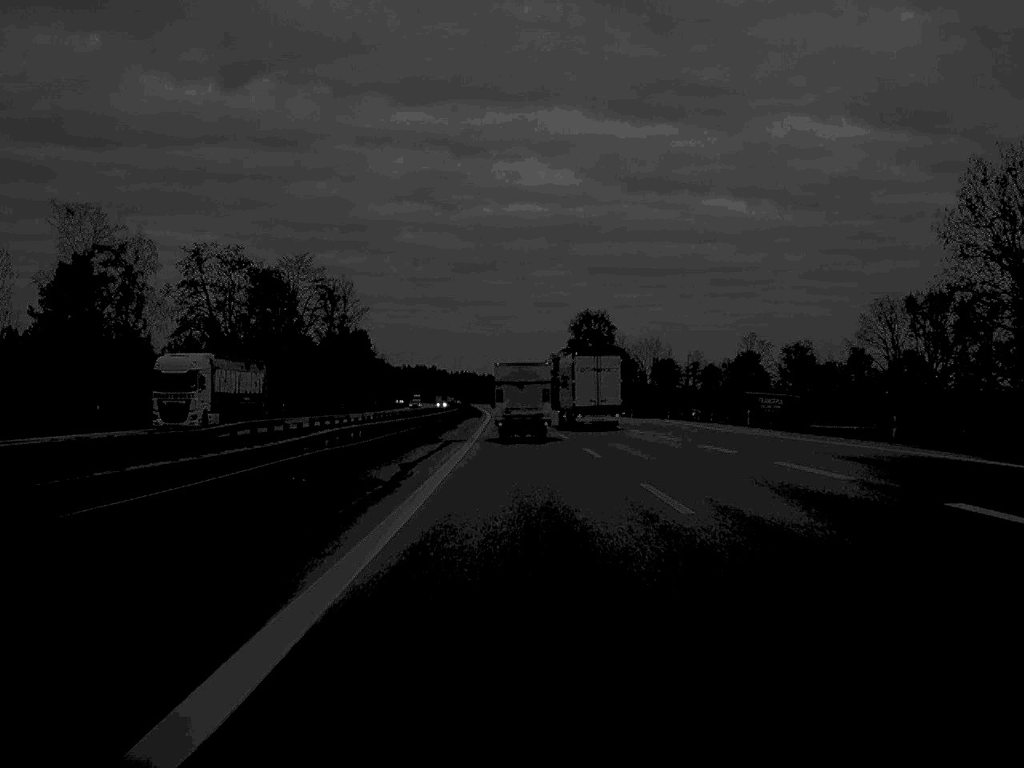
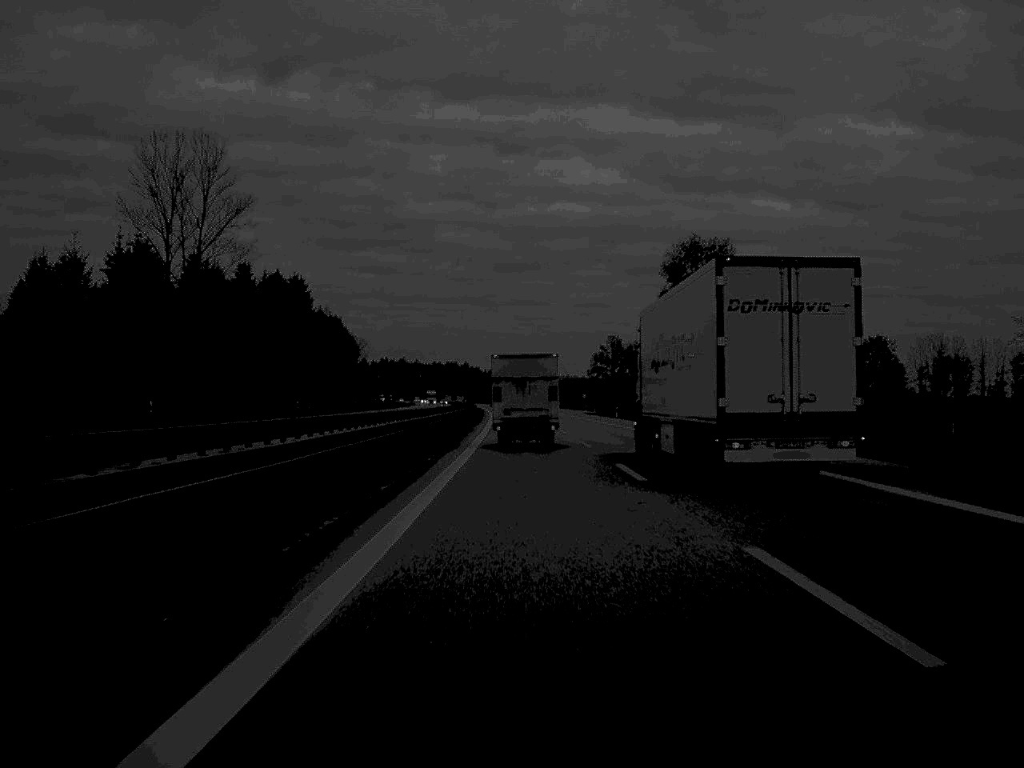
(-2.3, +134.2) m; -2°
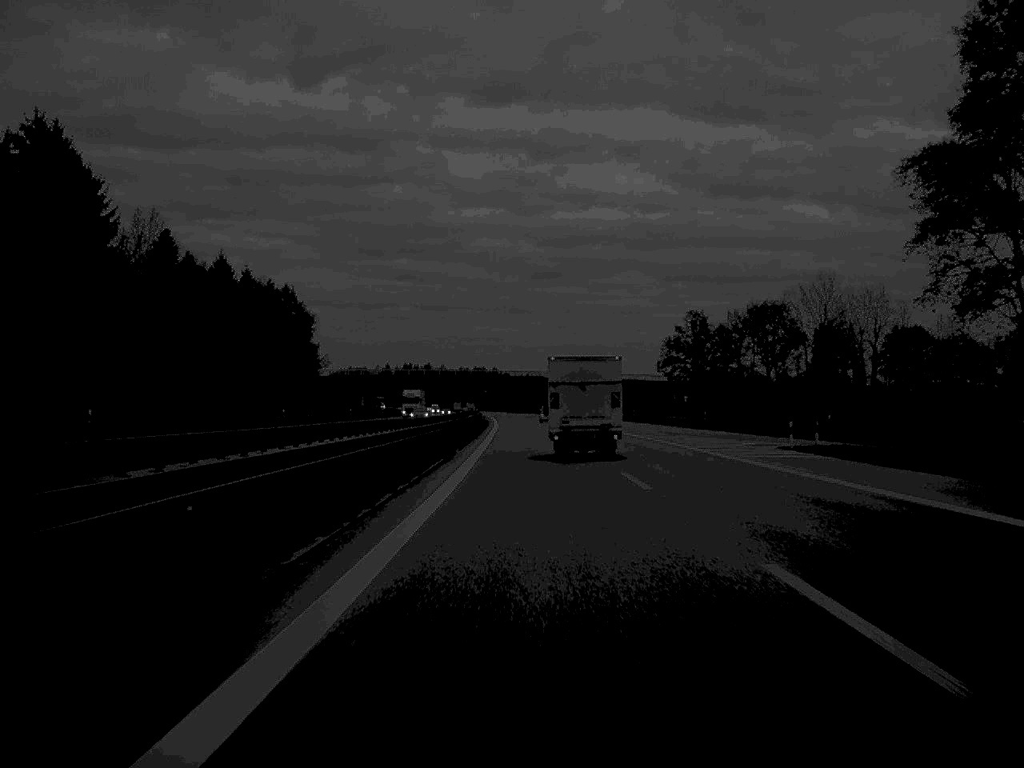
(-1.3, +106.5) m; -1°
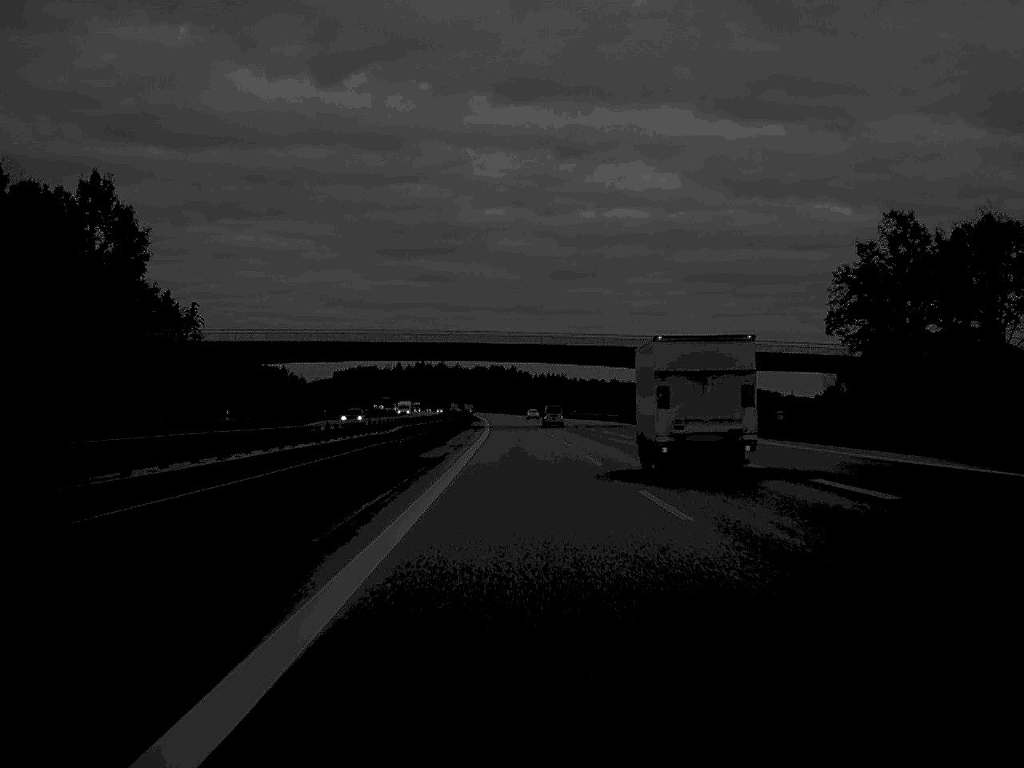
(-1.1, +114.1) m; -1°
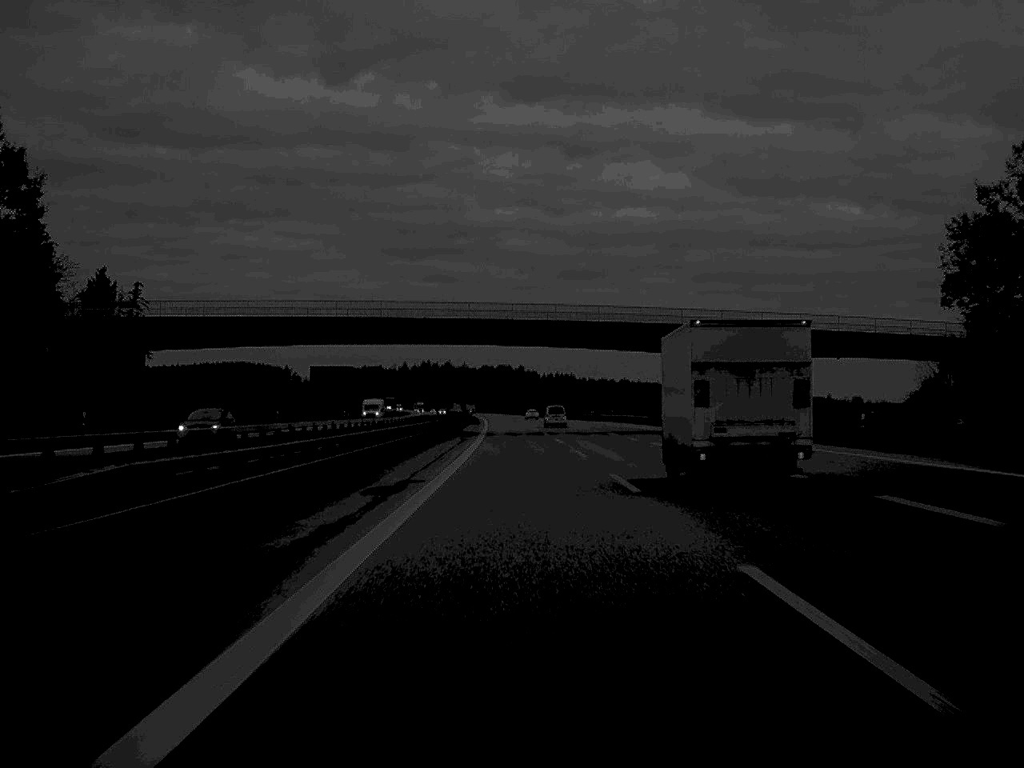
(-0.1, +28.4) m; 0°
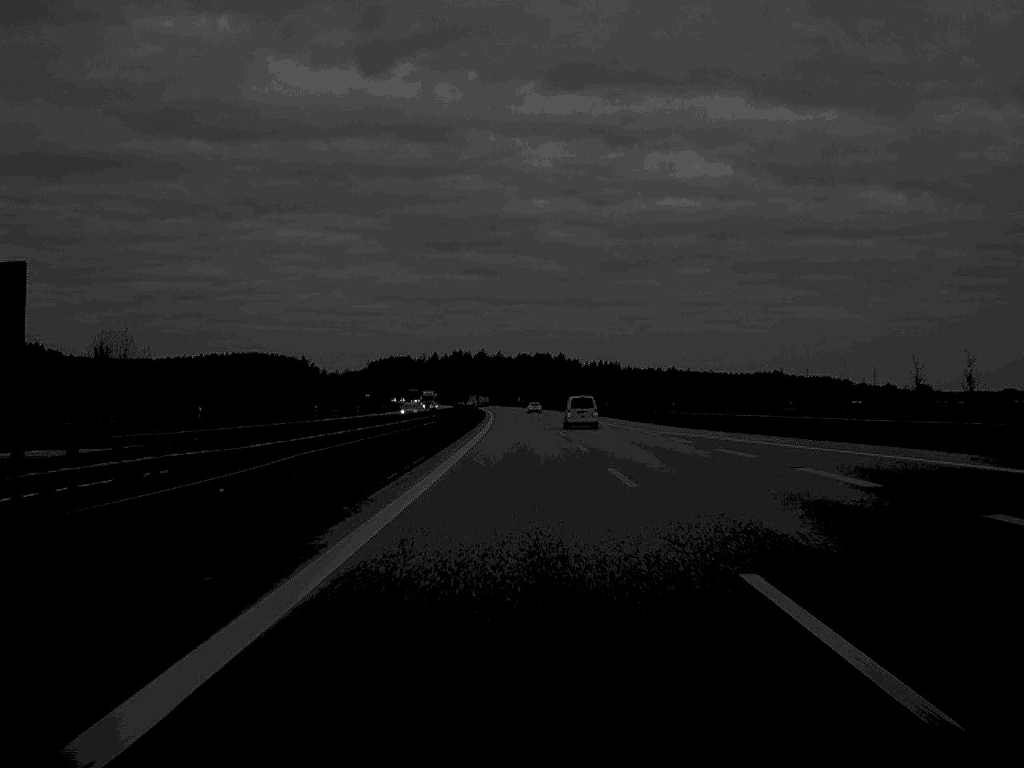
(-1.9, +125.4) m; -2°
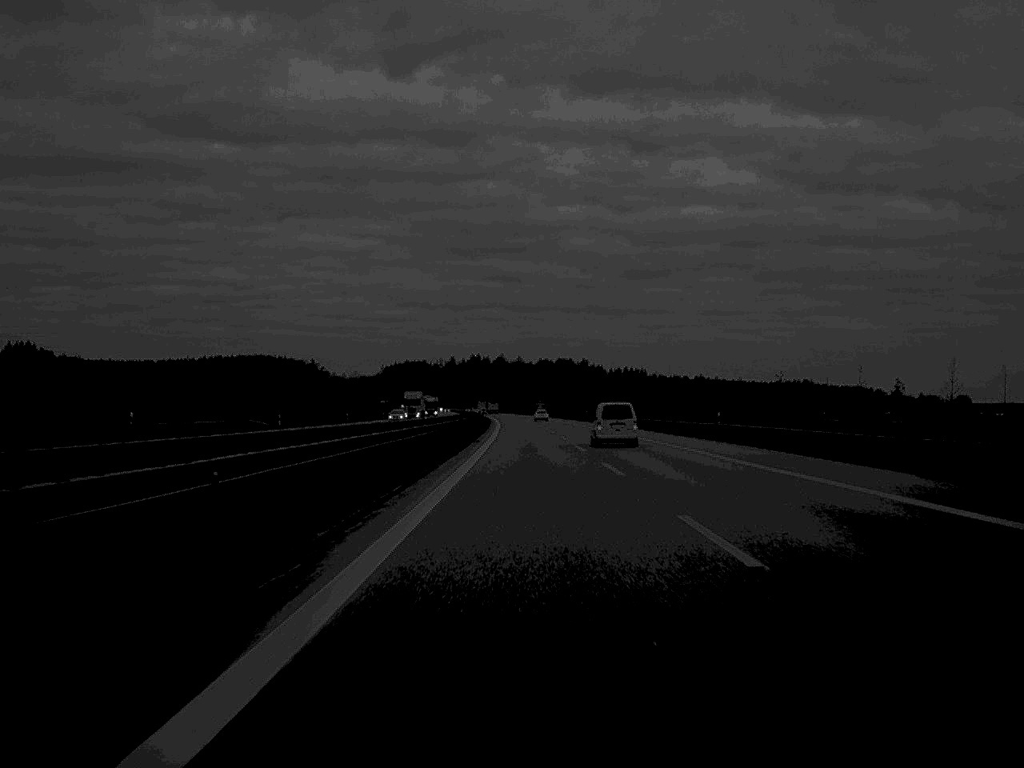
(-0.6, +63.4) m; -1°
